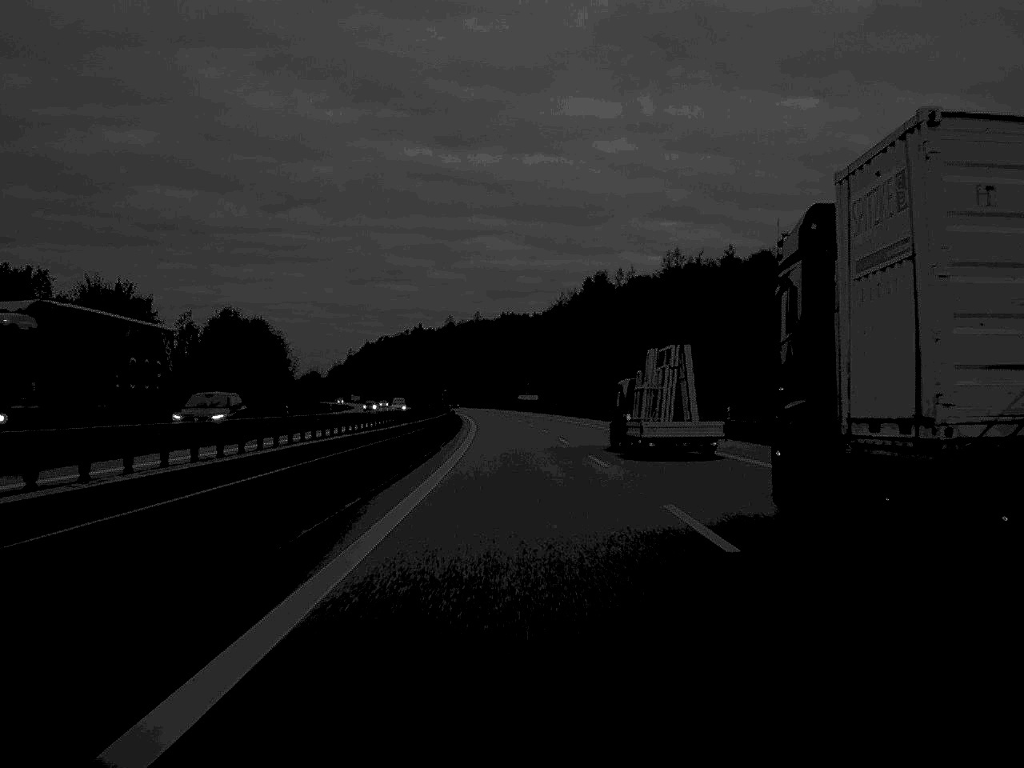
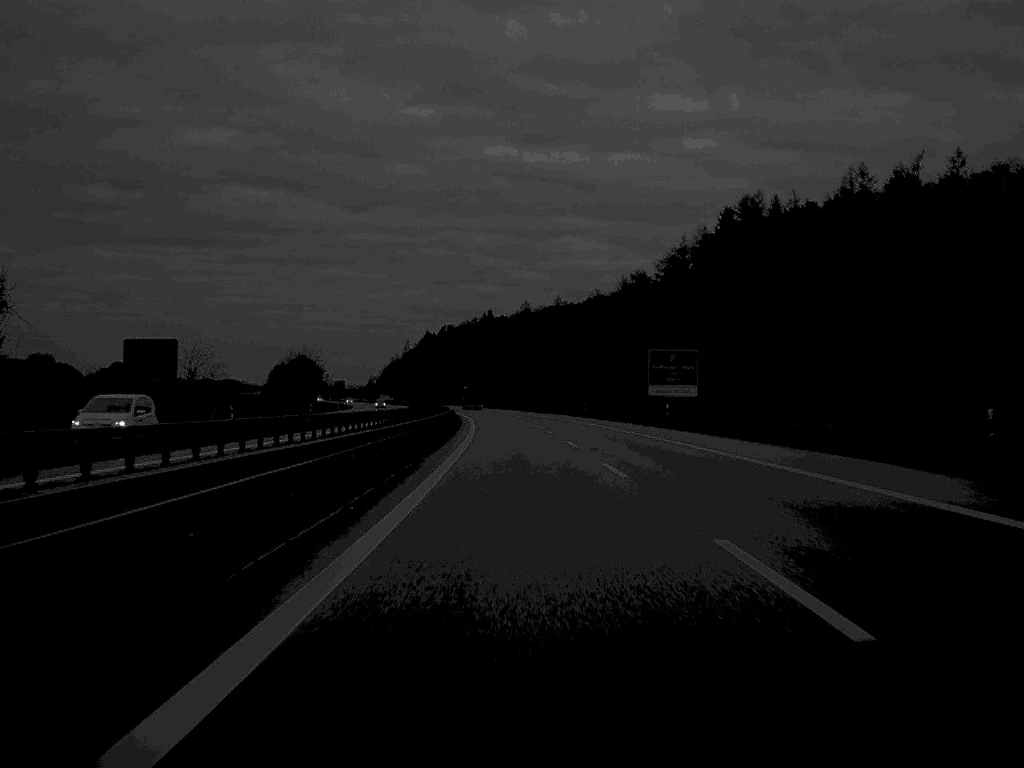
(-4.3, +129.8) m; -4°
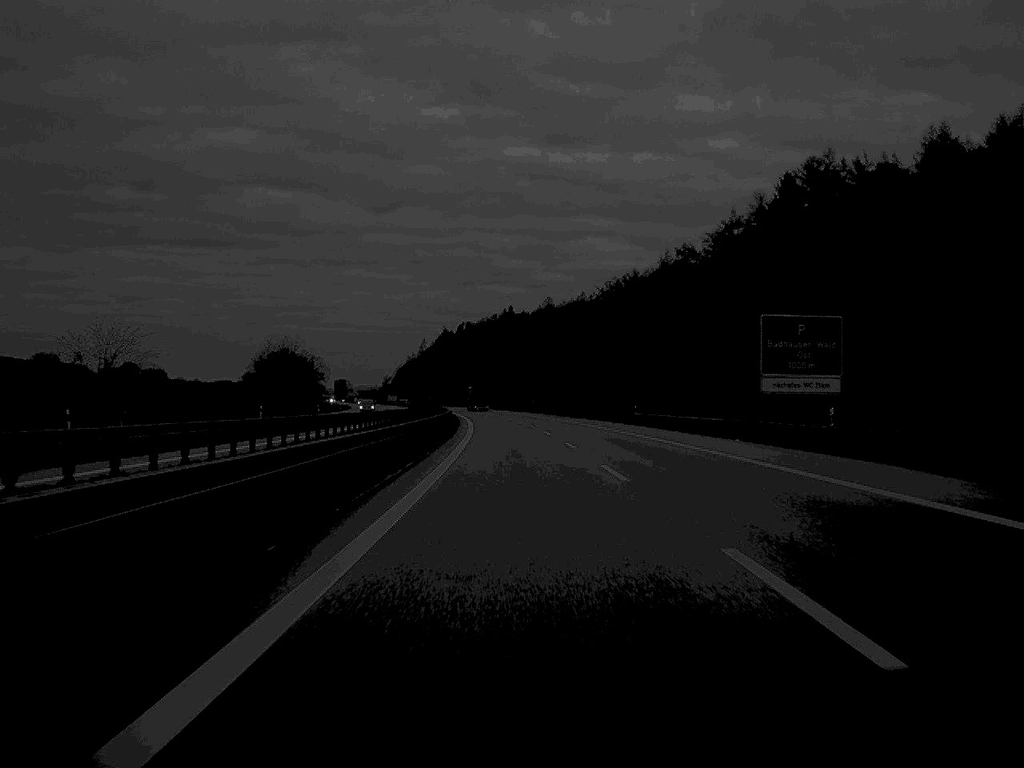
(-0.3, +36.3) m; -1°
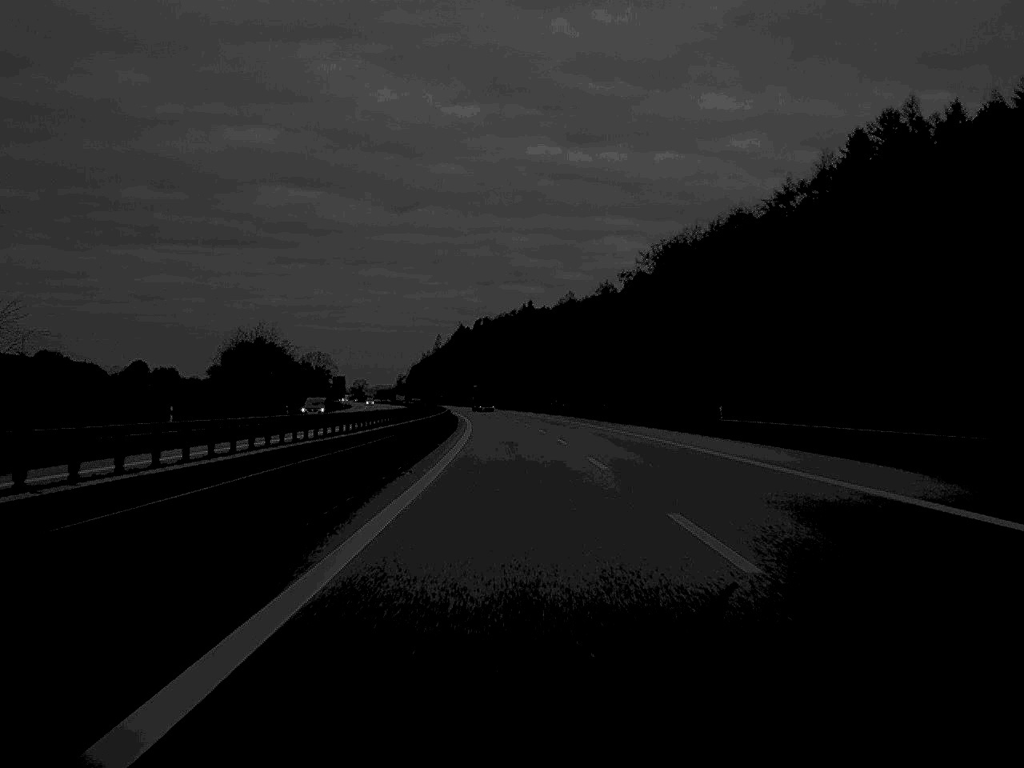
(-0.3, +31.7) m; -1°
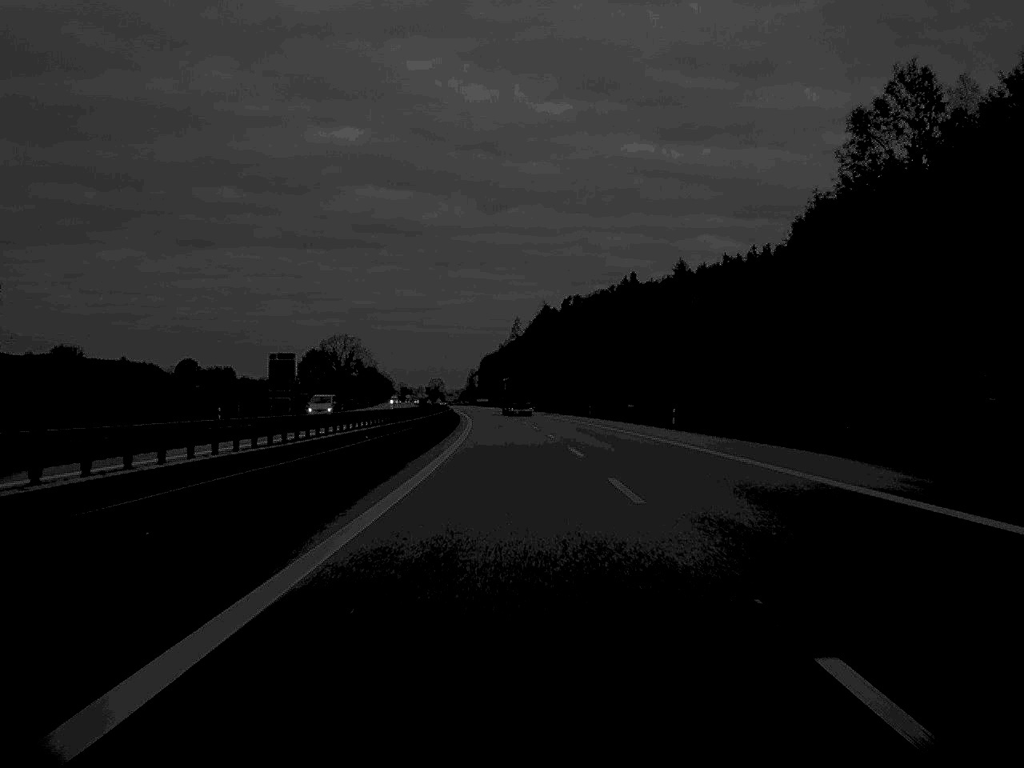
(-4.7, +134.3) m; -4°
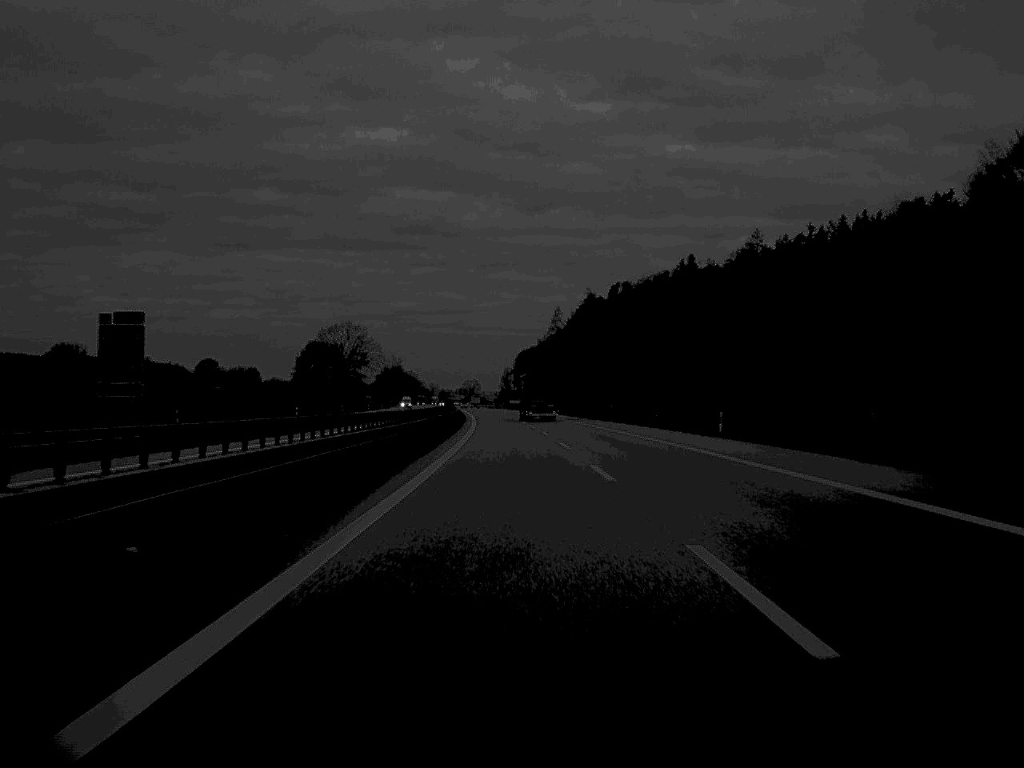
(-1.0, +63.4) m; -2°
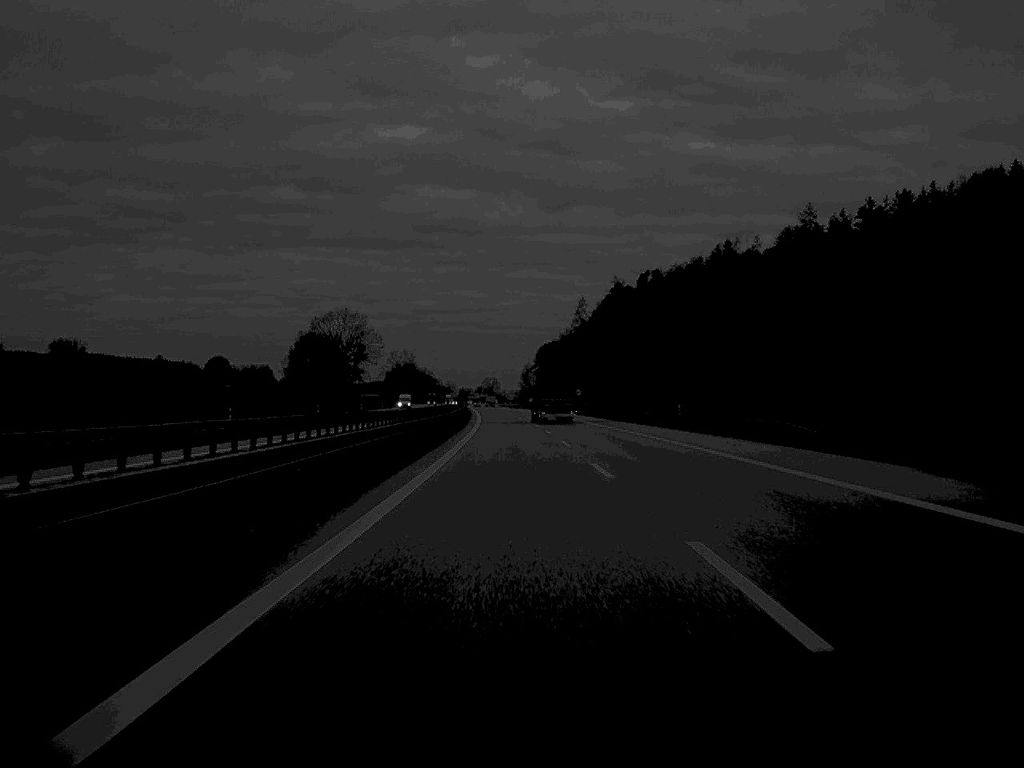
(-0.3, +34.8) m; -1°
